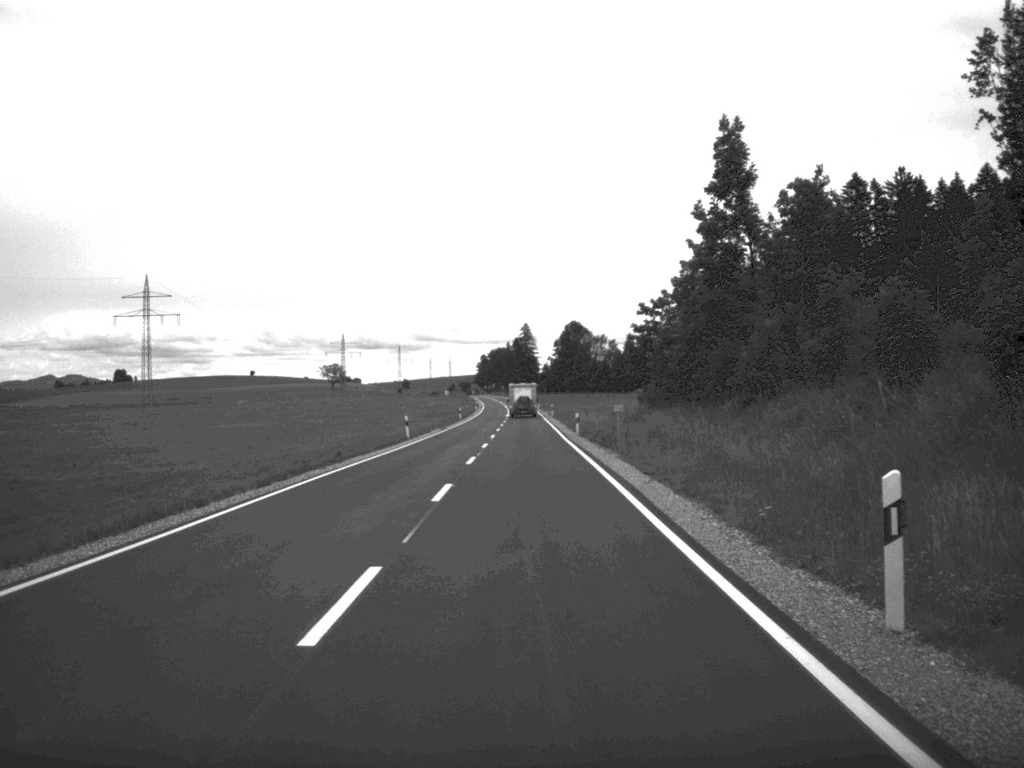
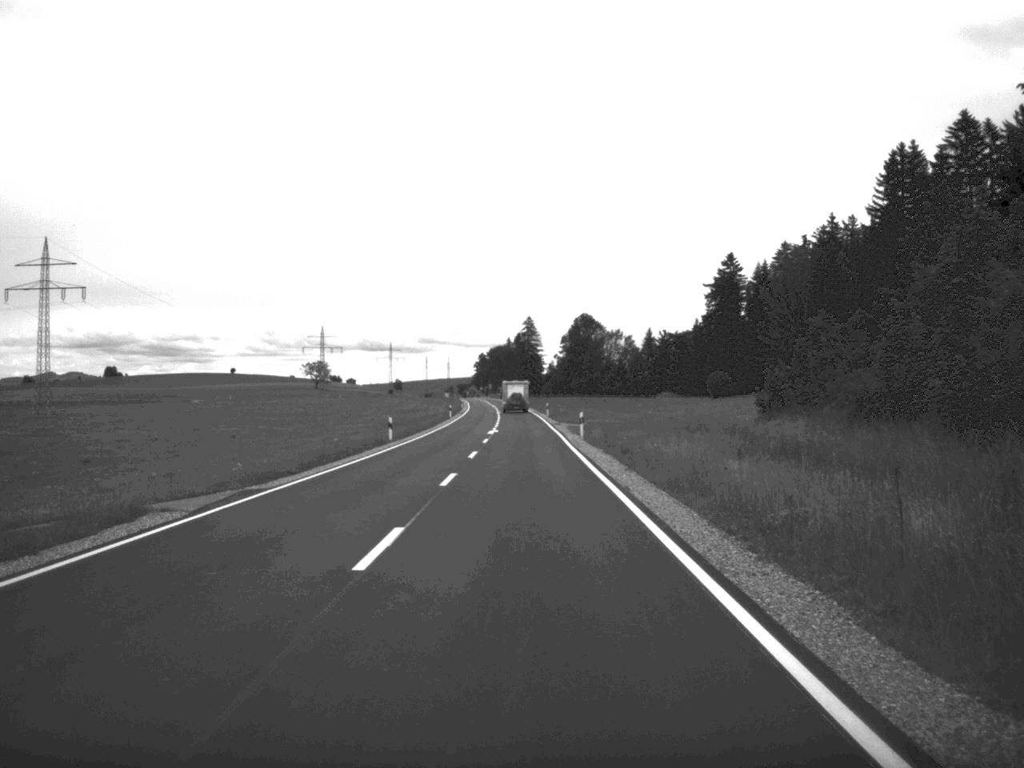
(0.0, +55.7) m; 0°
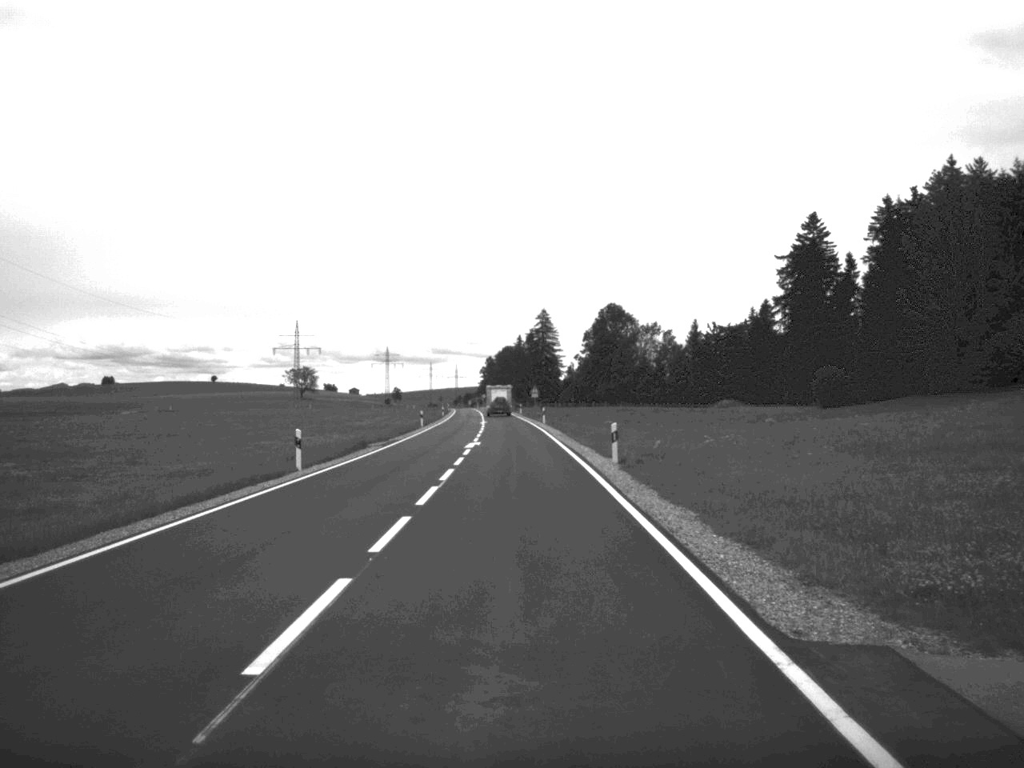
(-0.1, +69.8) m; -1°
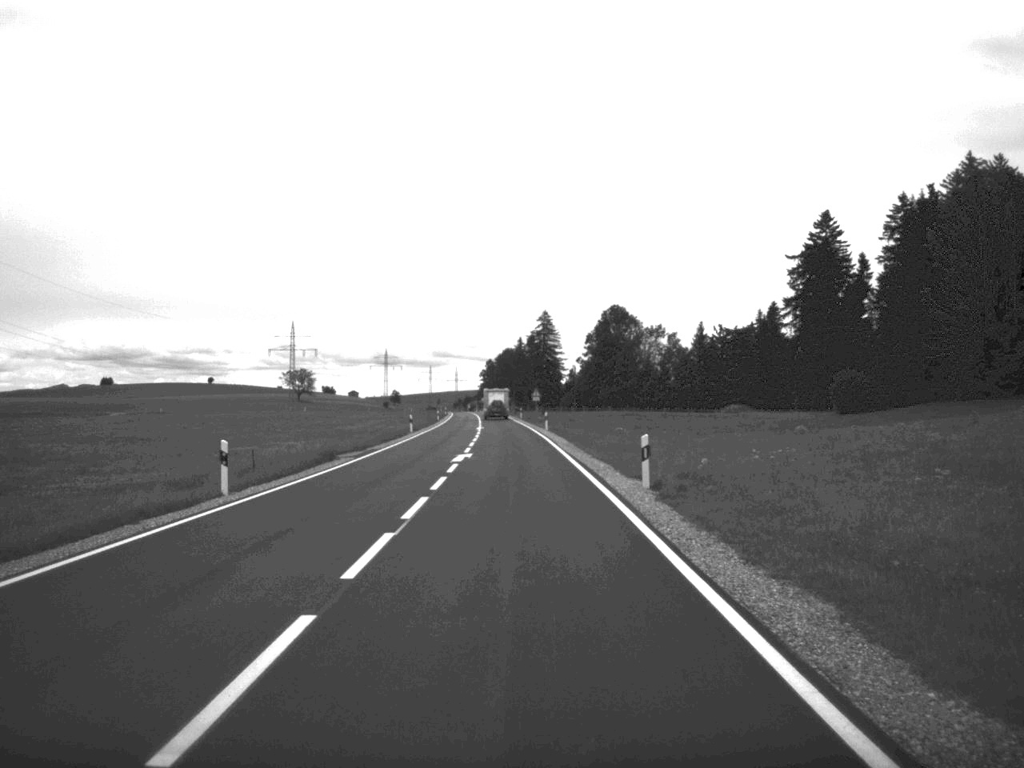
(0.0, +13.6) m; 0°
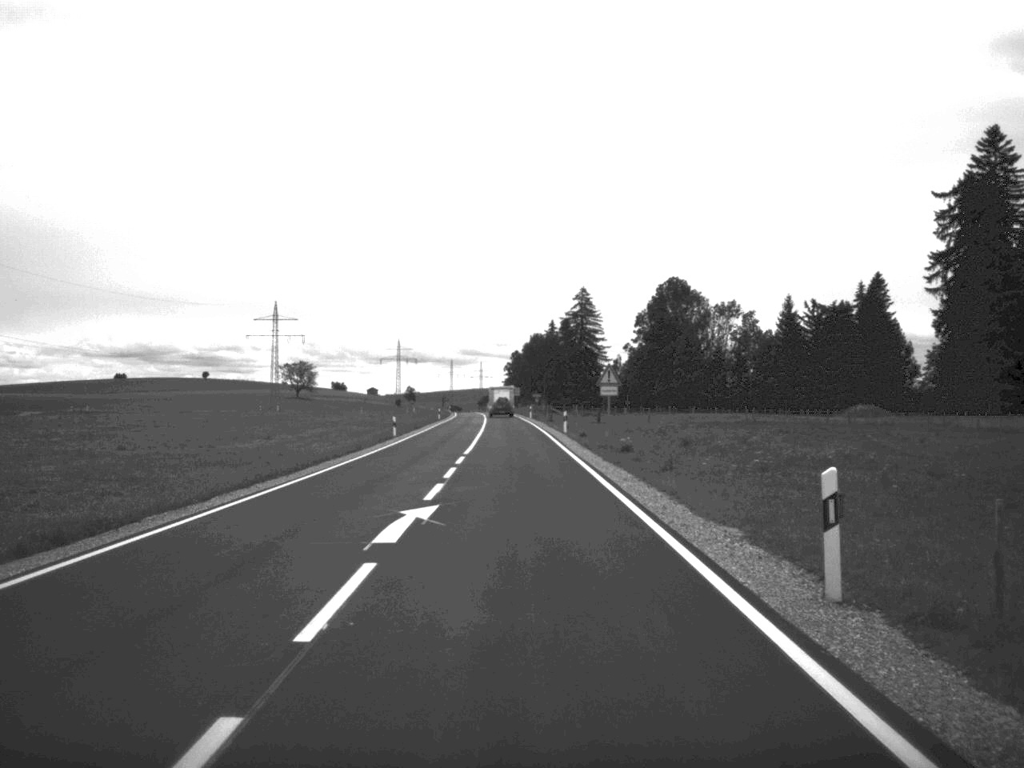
(-0.8, +56.5) m; -1°
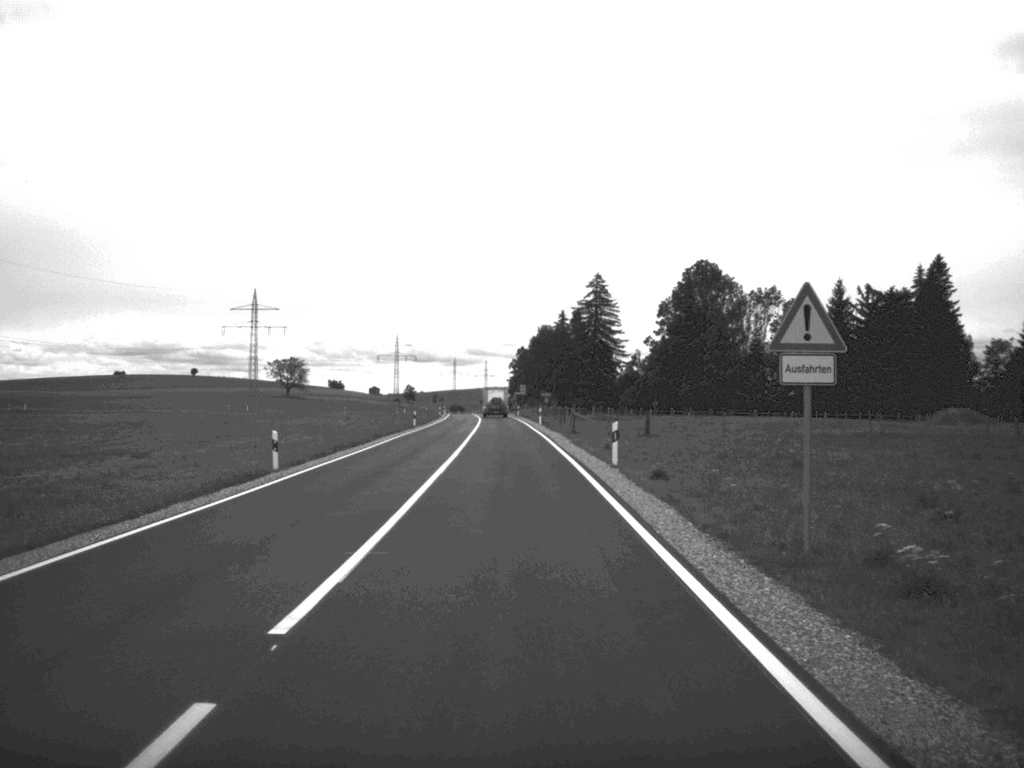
(-0.1, +29.3) m; 0°
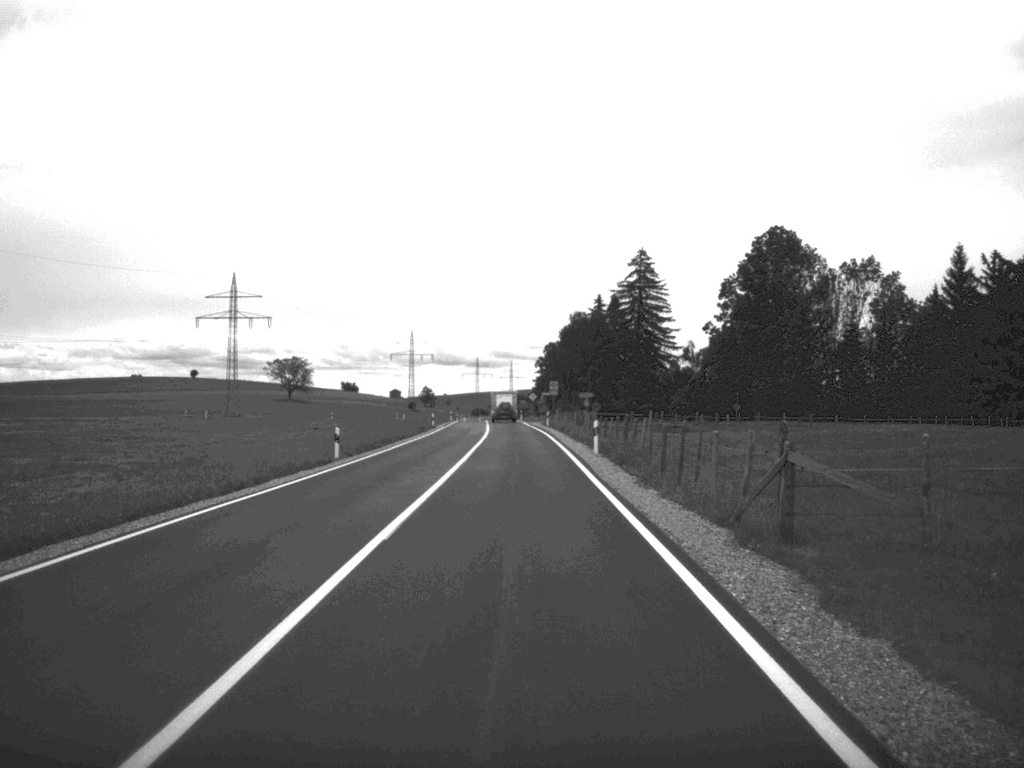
(-0.4, +40.6) m; -1°
